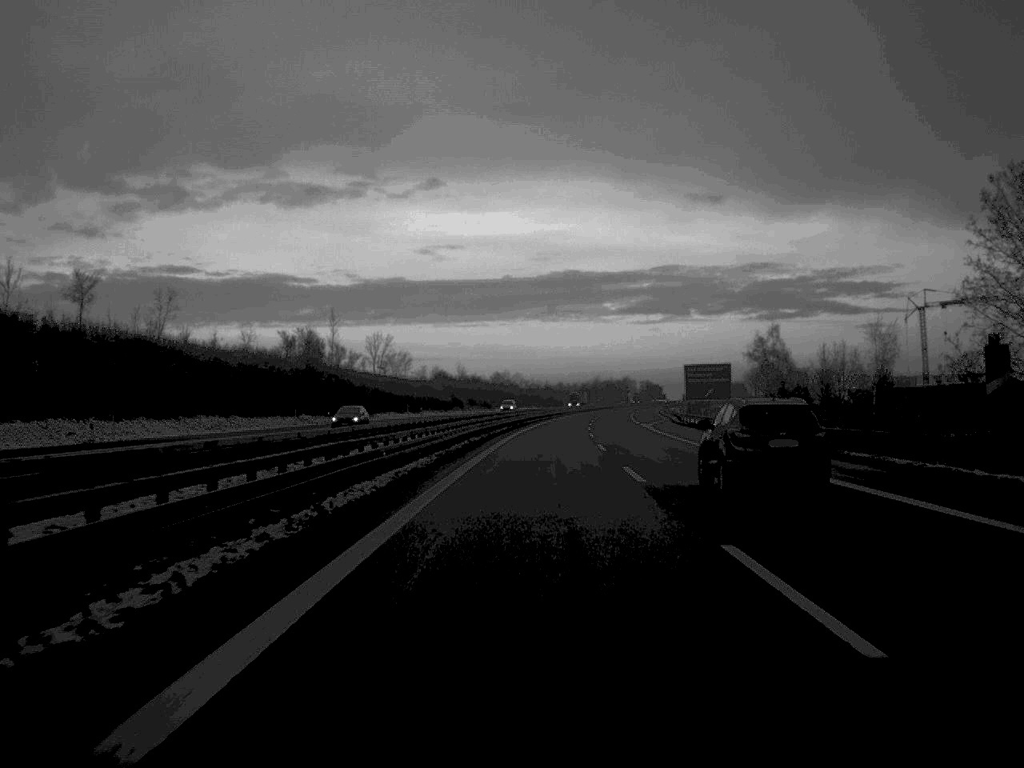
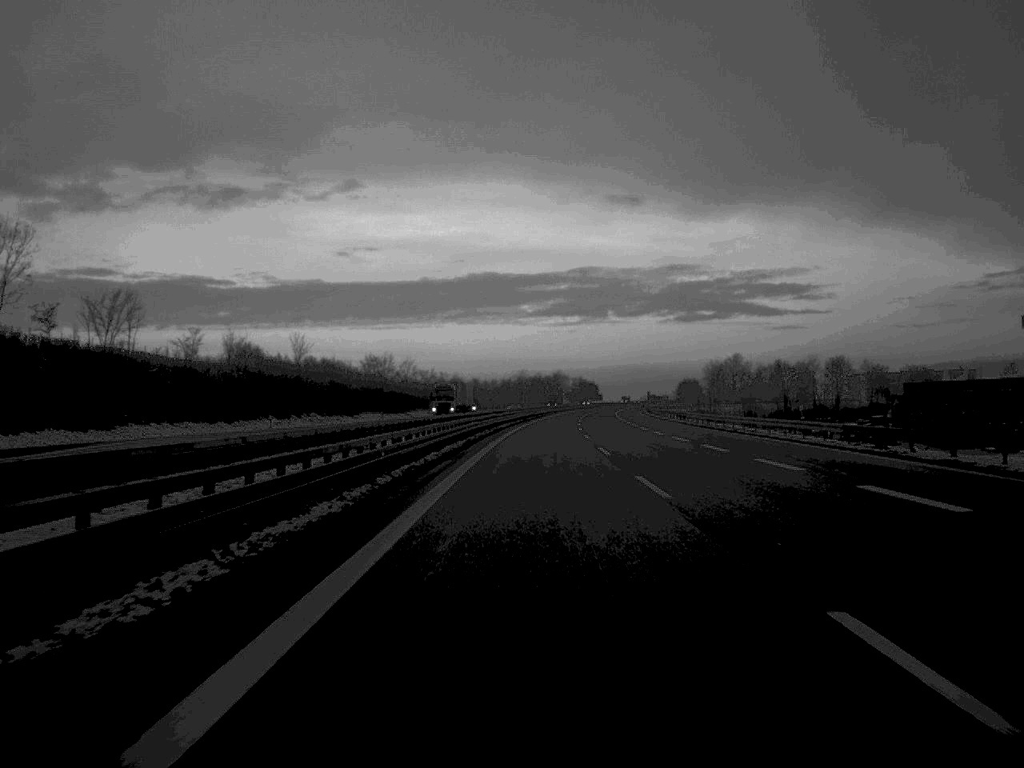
(+3.6, +111.7) m; +4°
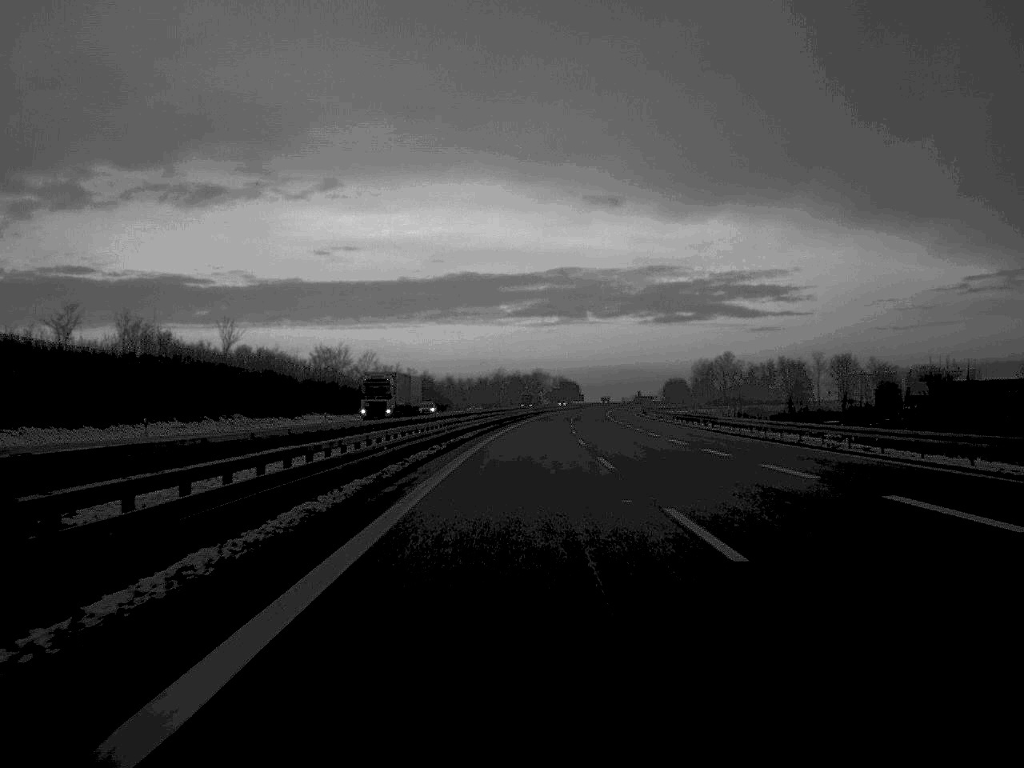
(+0.2, +26.3) m; +1°
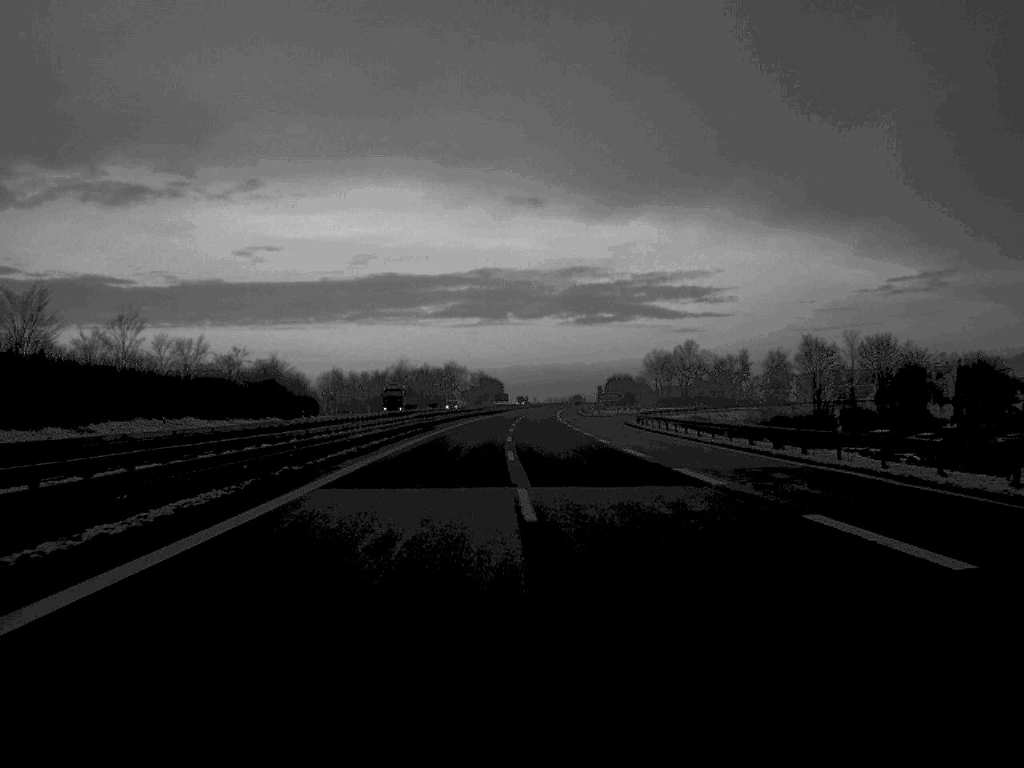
(+2.6, +85.0) m; +4°
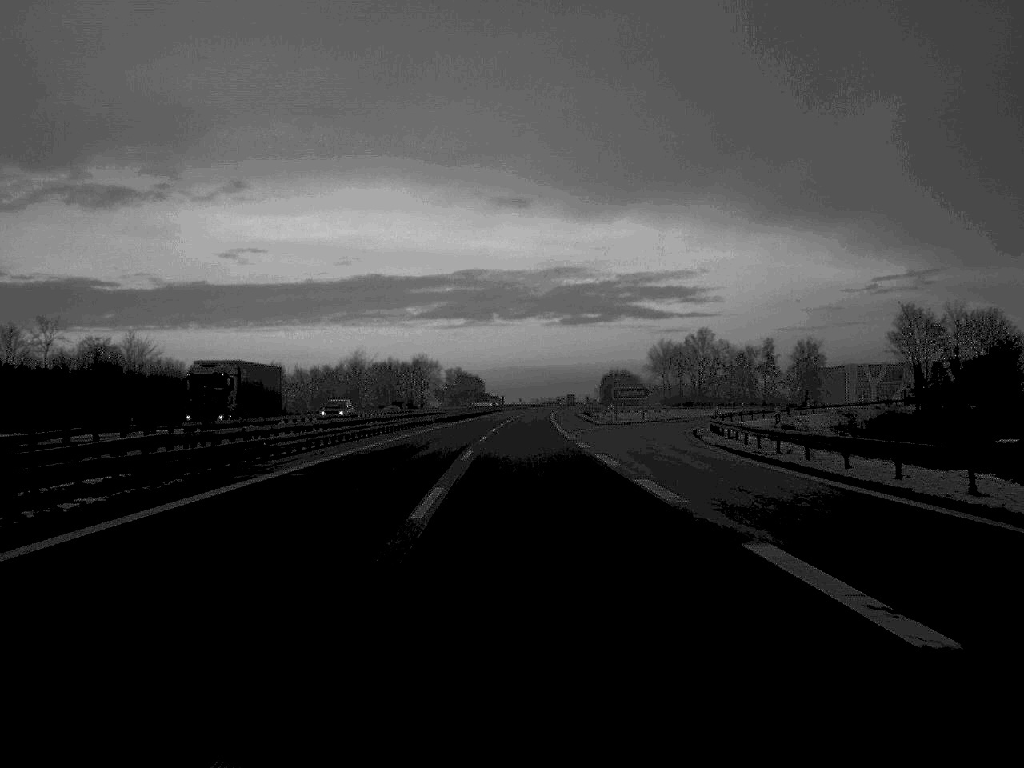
(+0.5, +53.6) m; +1°
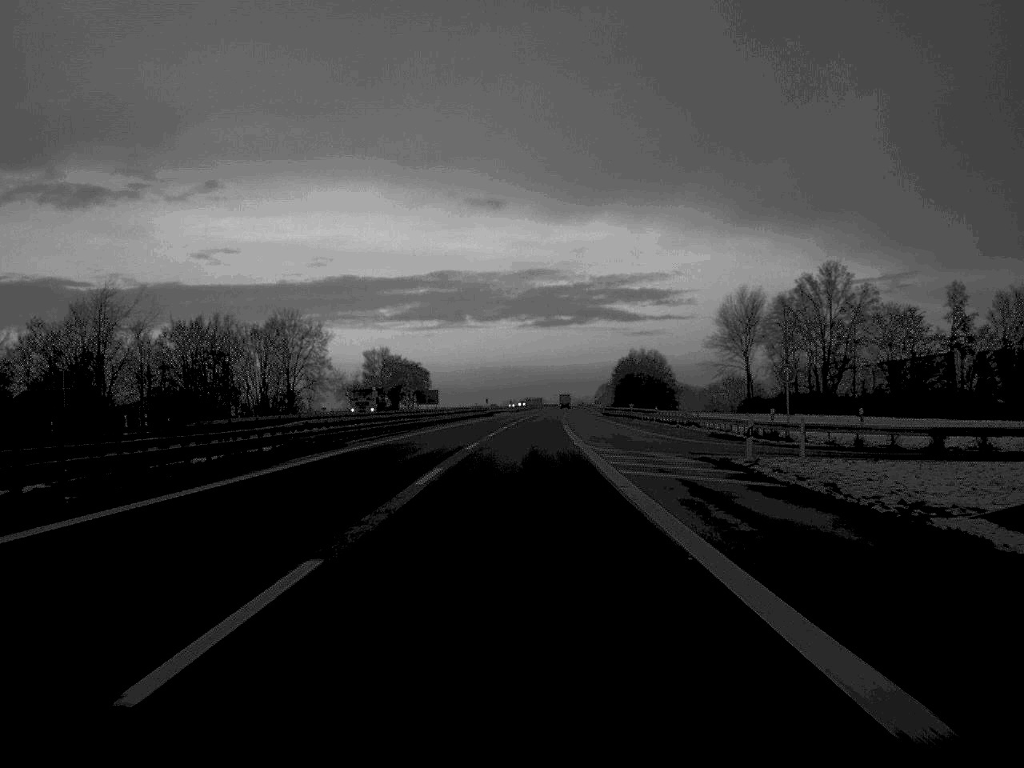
(+0.9, +136.5) m; +1°
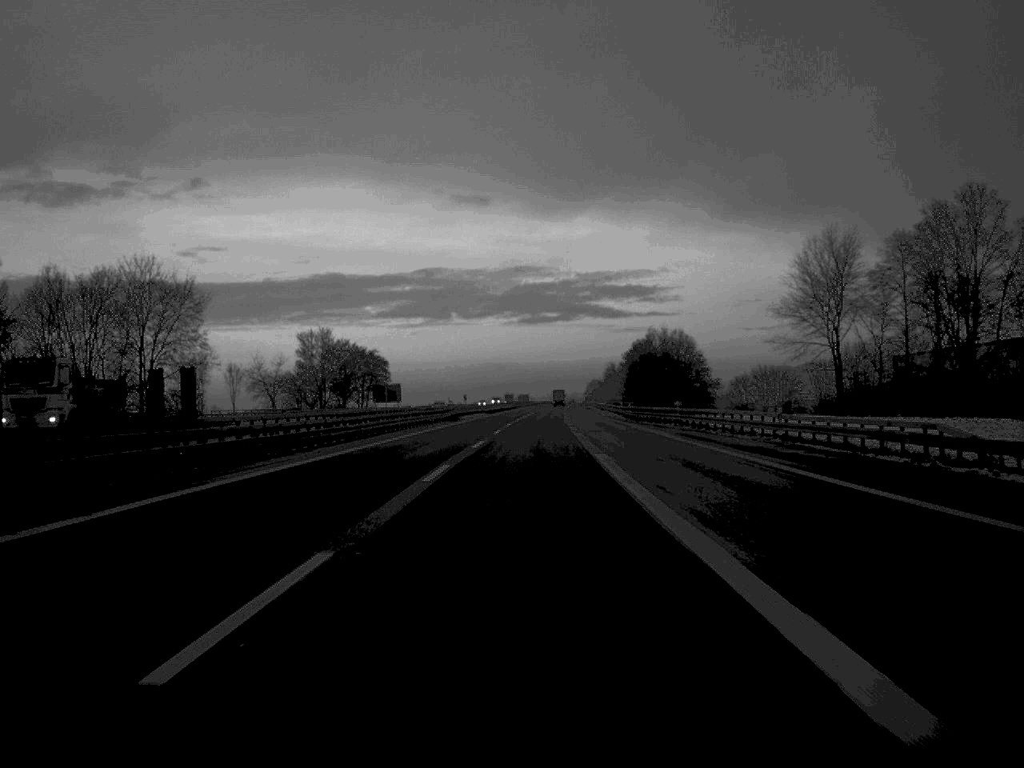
(+0.3, +53.1) m; +1°
